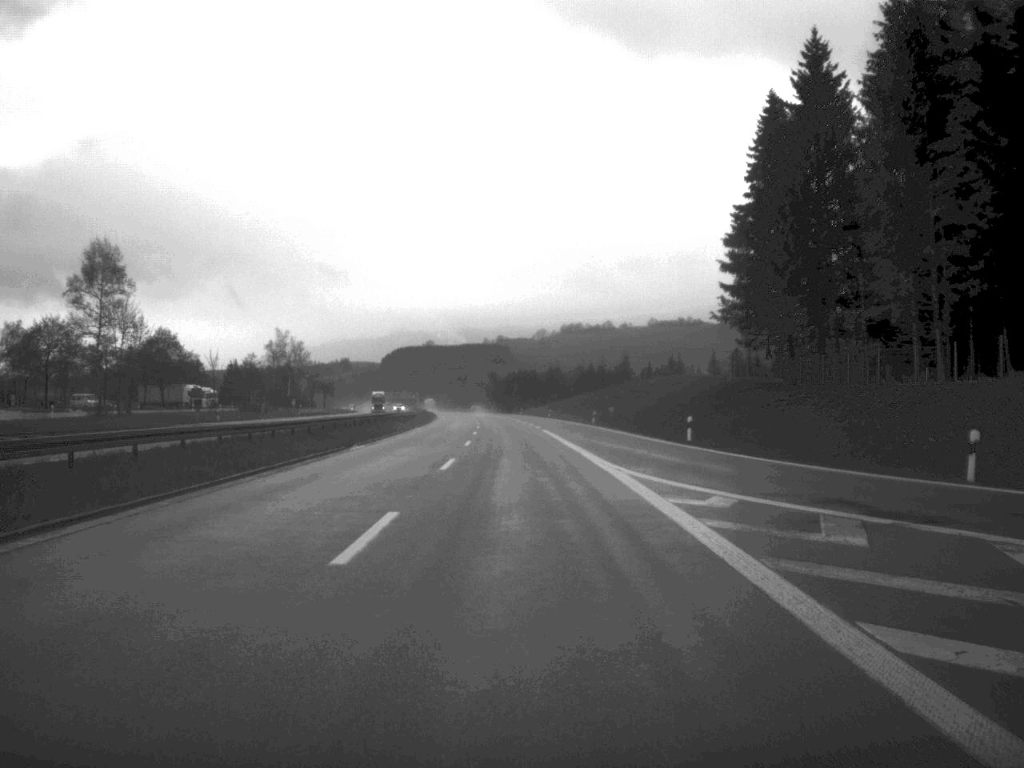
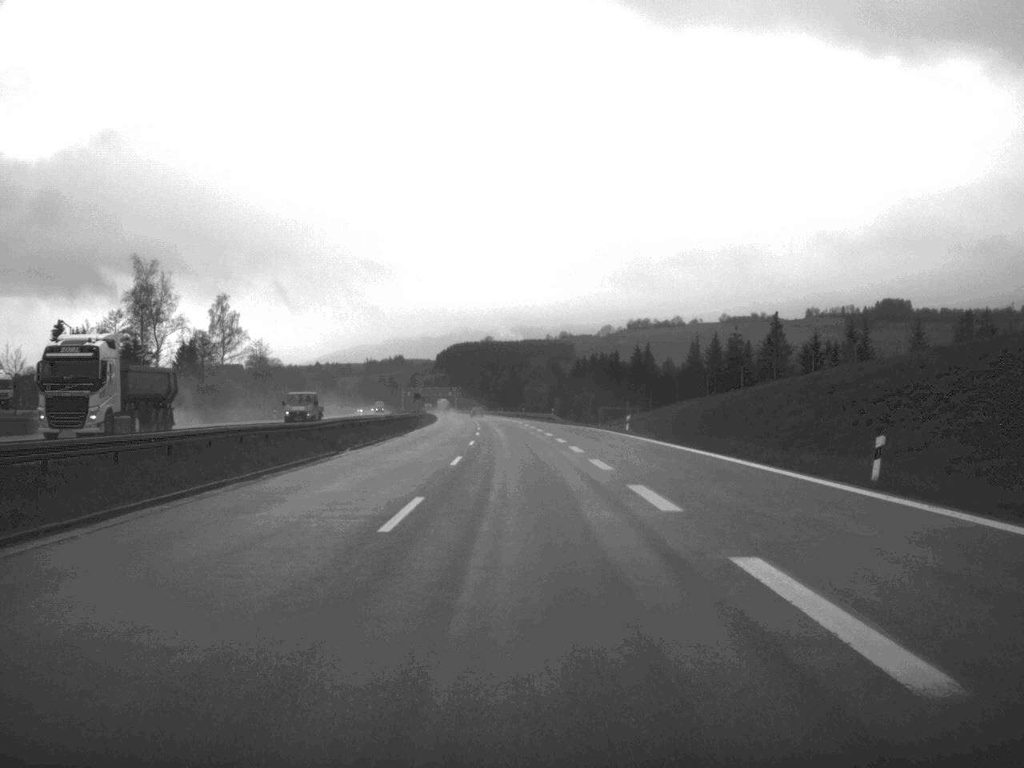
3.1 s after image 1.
(-3.1, +120.5) m; -3°
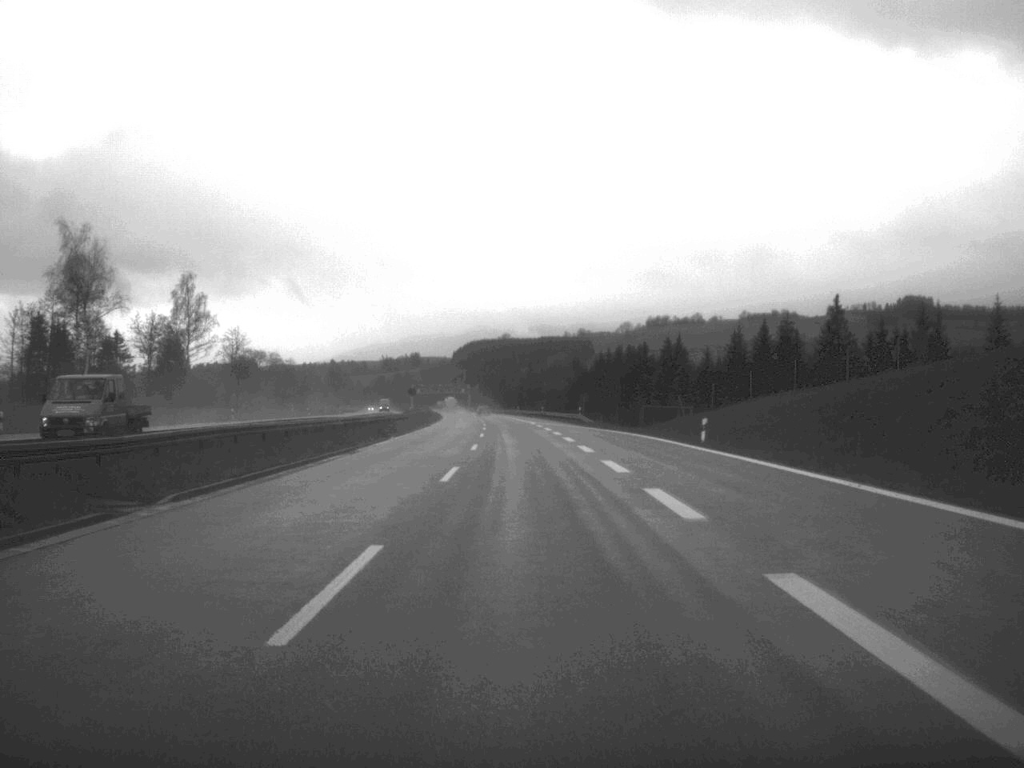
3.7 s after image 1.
(-0.2, +25.4) m; -1°
